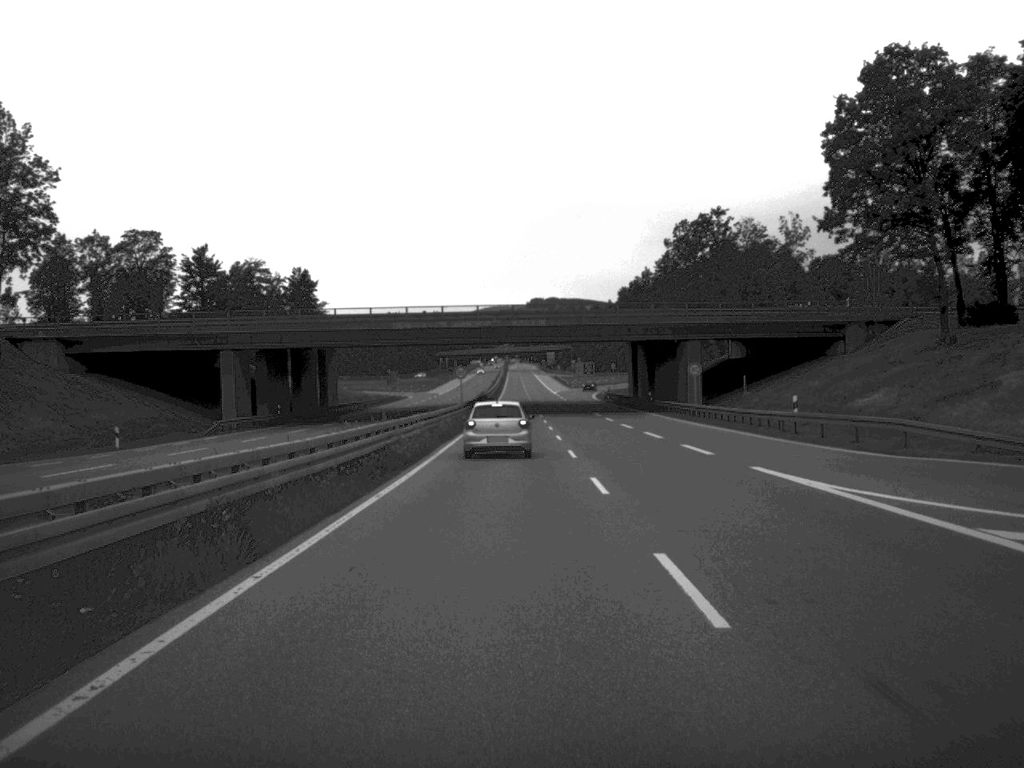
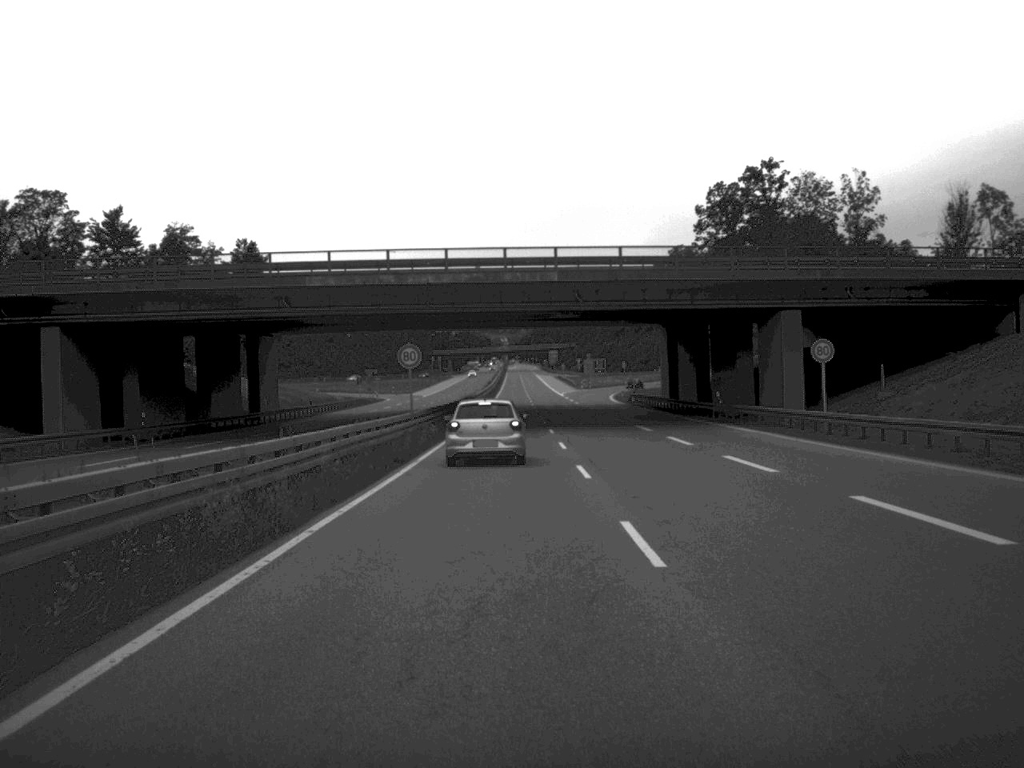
(0.0, +32.4) m; 0°
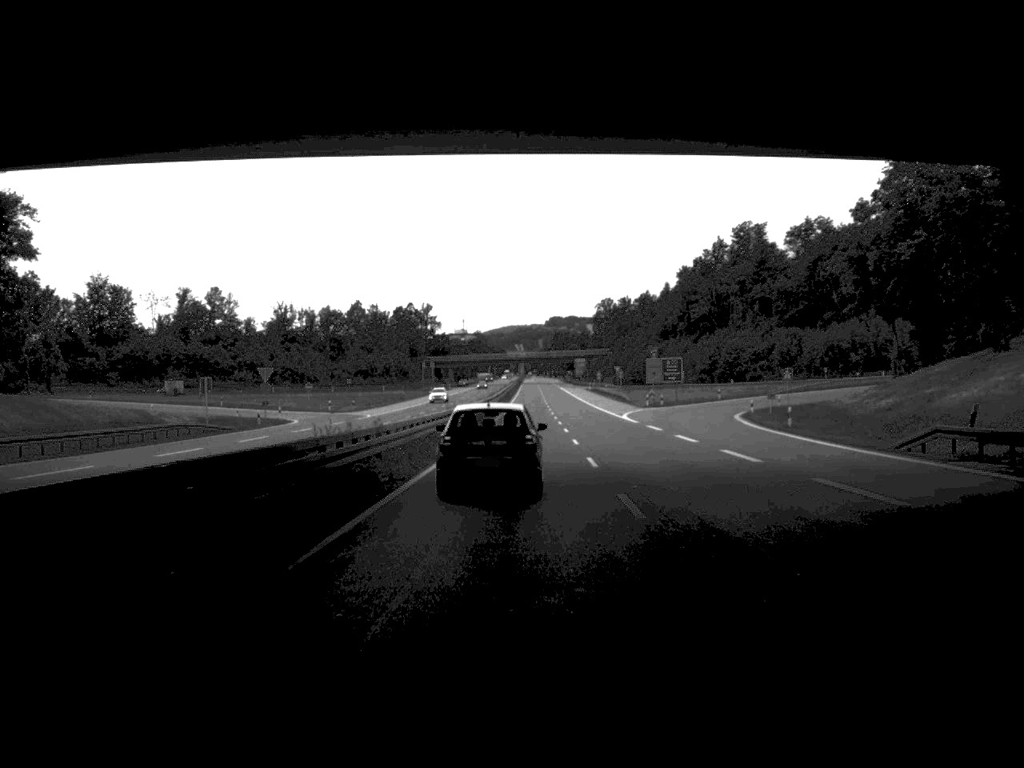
(-0.7, +76.8) m; -1°
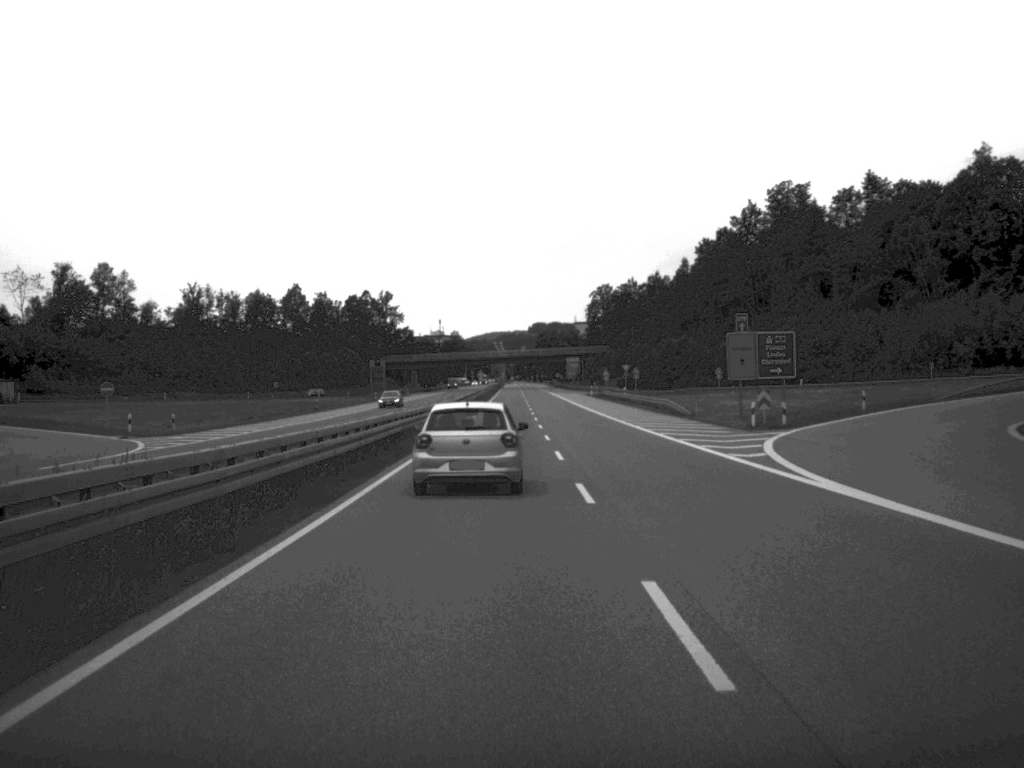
(+0.5, +55.8) m; +1°
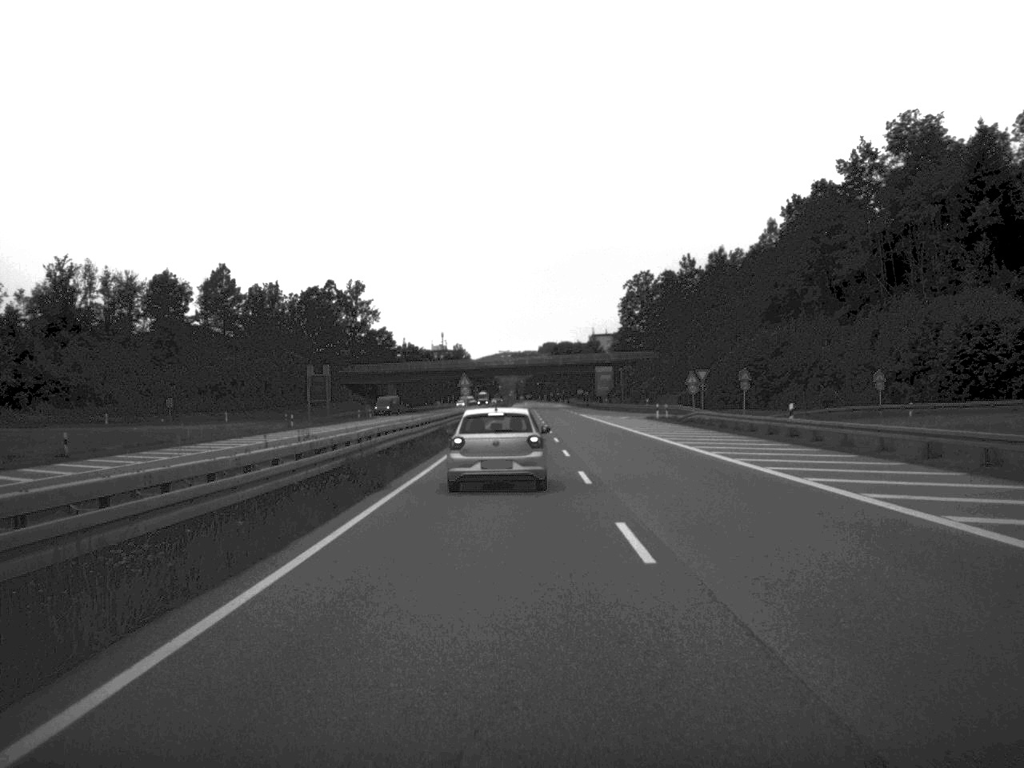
(-0.7, +63.2) m; -1°
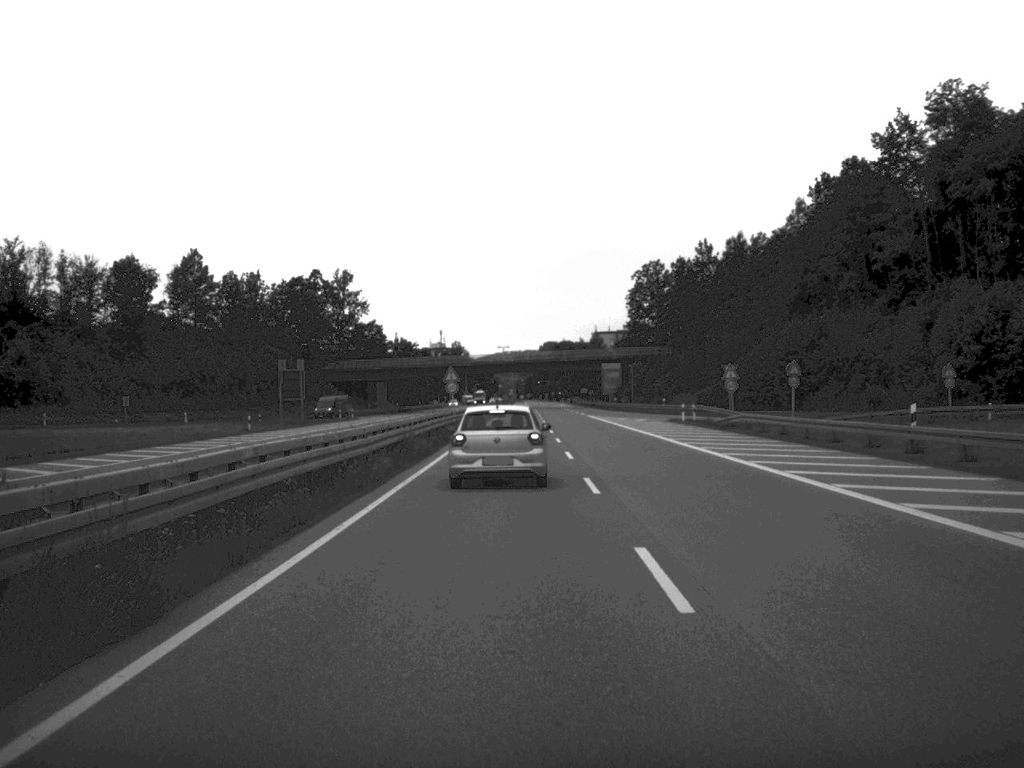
(0.0, +14.5) m; 0°
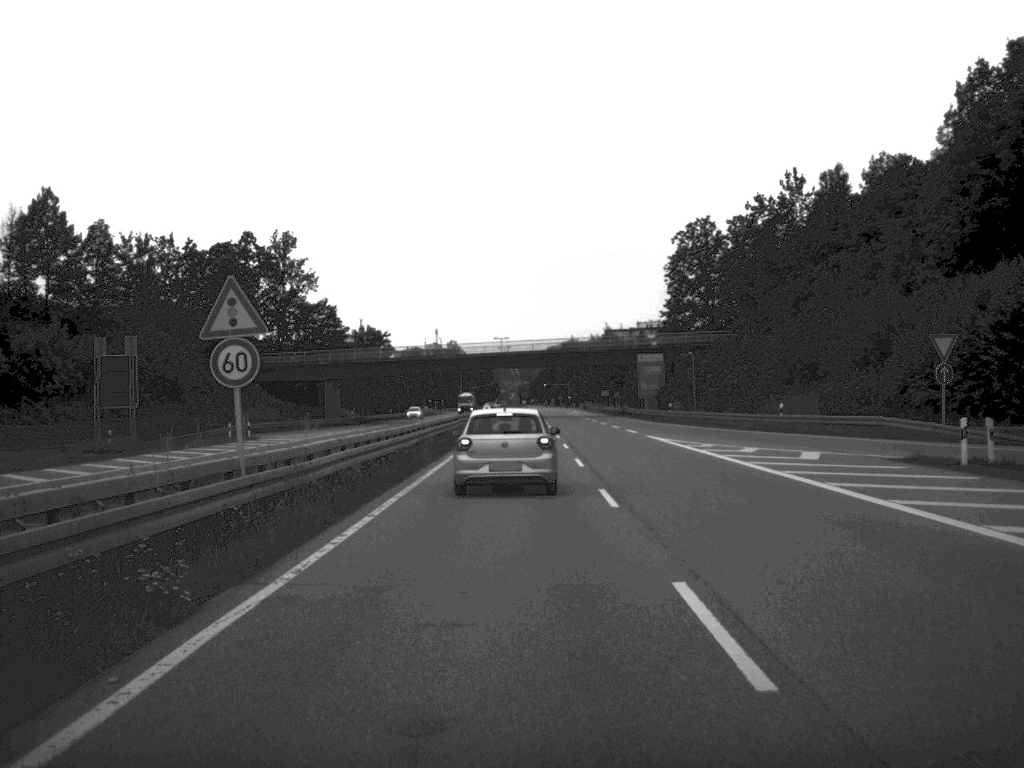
(-0.2, +48.2) m; 0°
